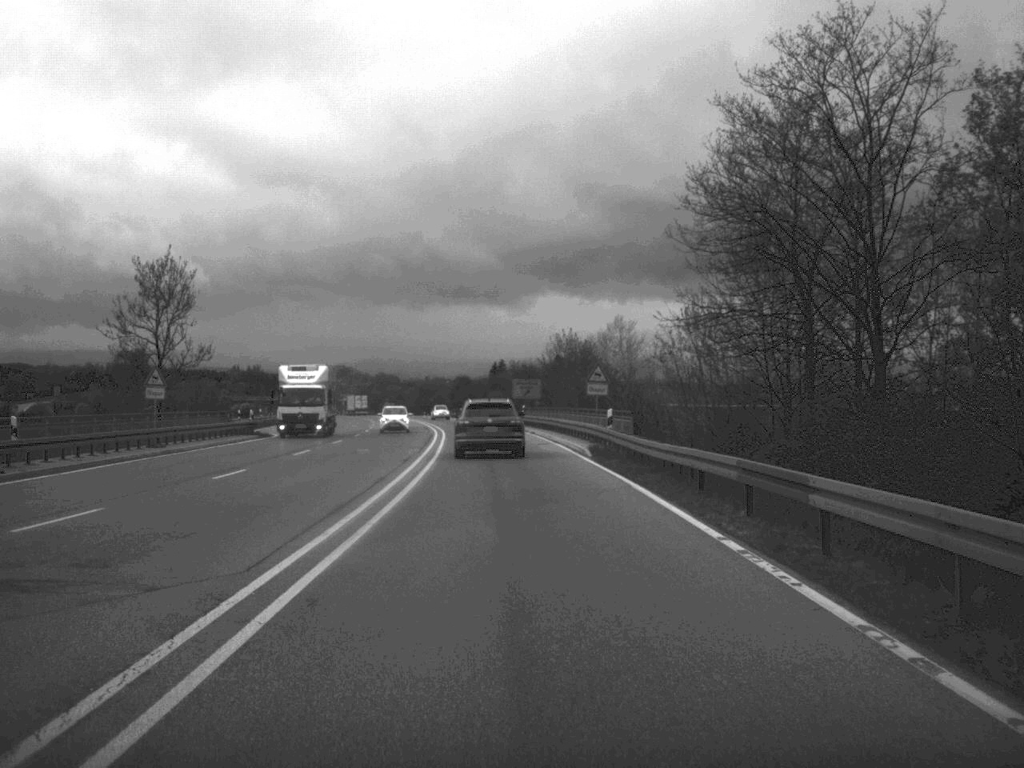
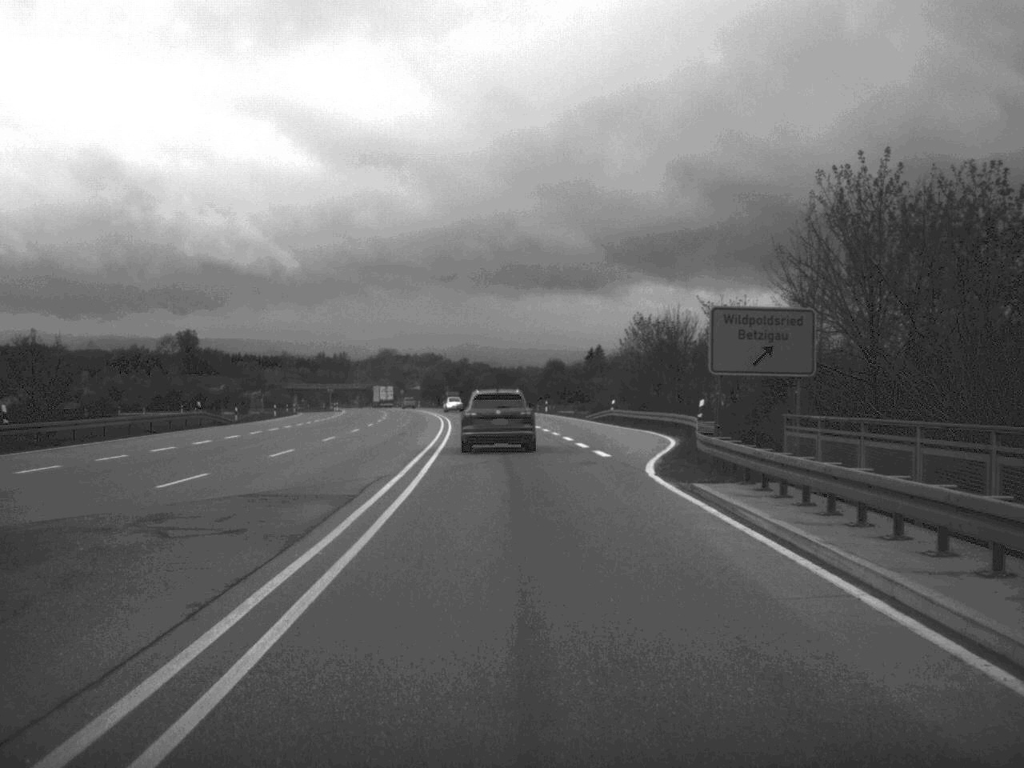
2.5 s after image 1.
(-2.6, +64.6) m; -4°
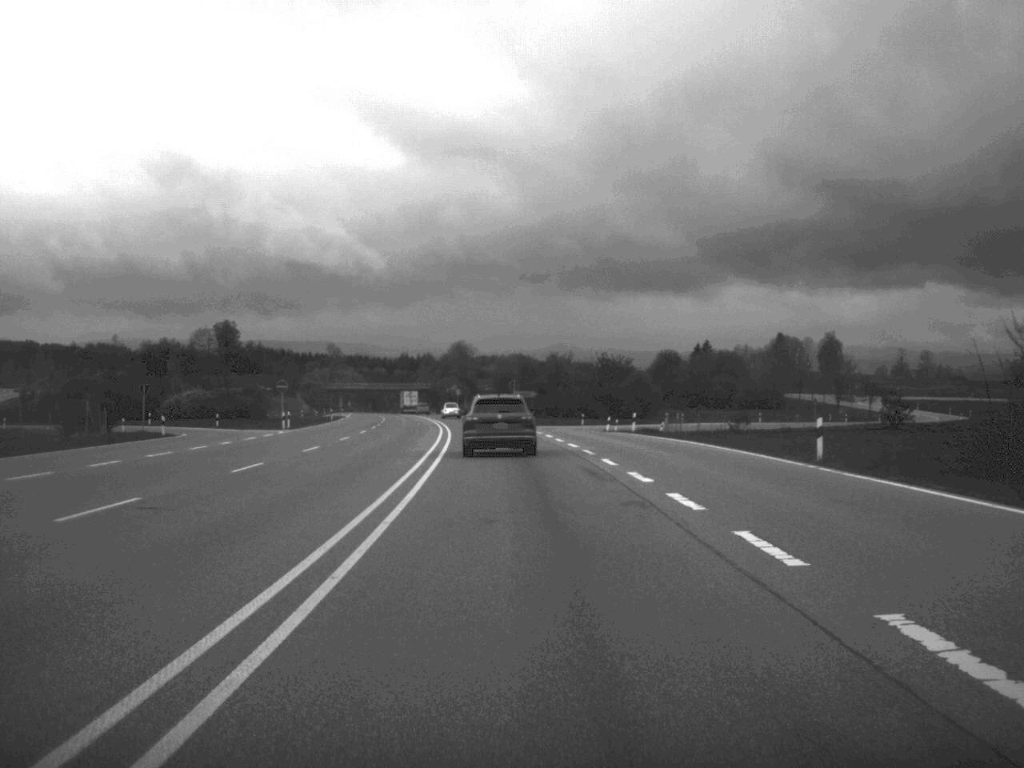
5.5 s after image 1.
(-3.0, +76.5) m; -4°
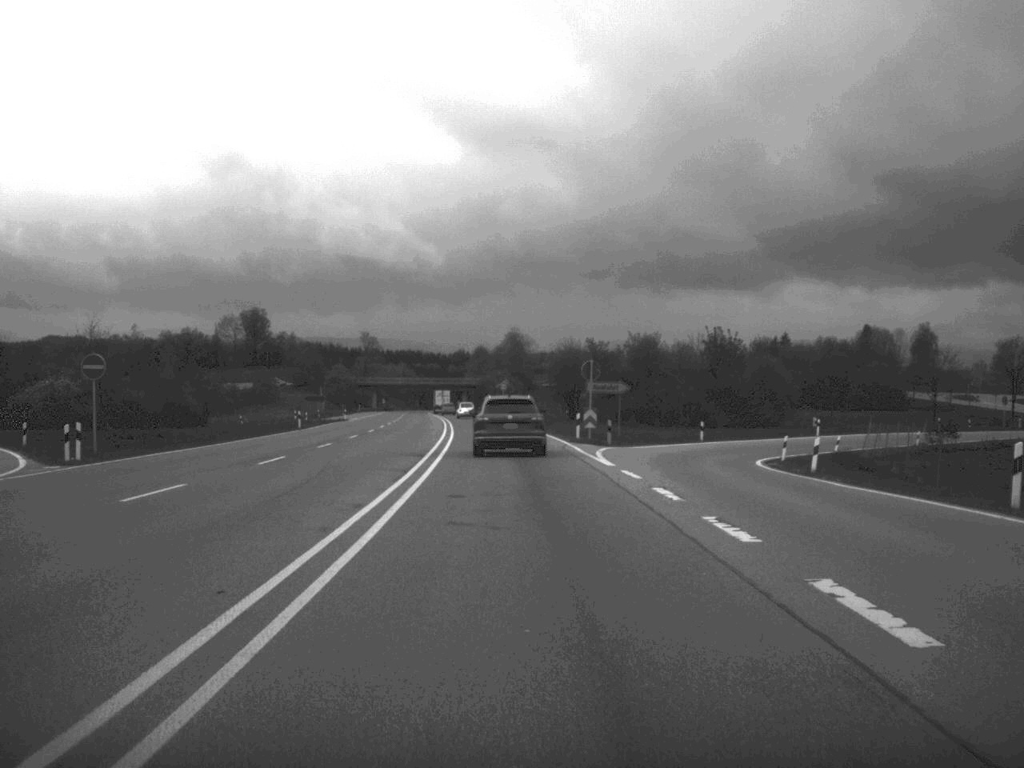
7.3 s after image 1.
(-1.0, +44.1) m; -3°
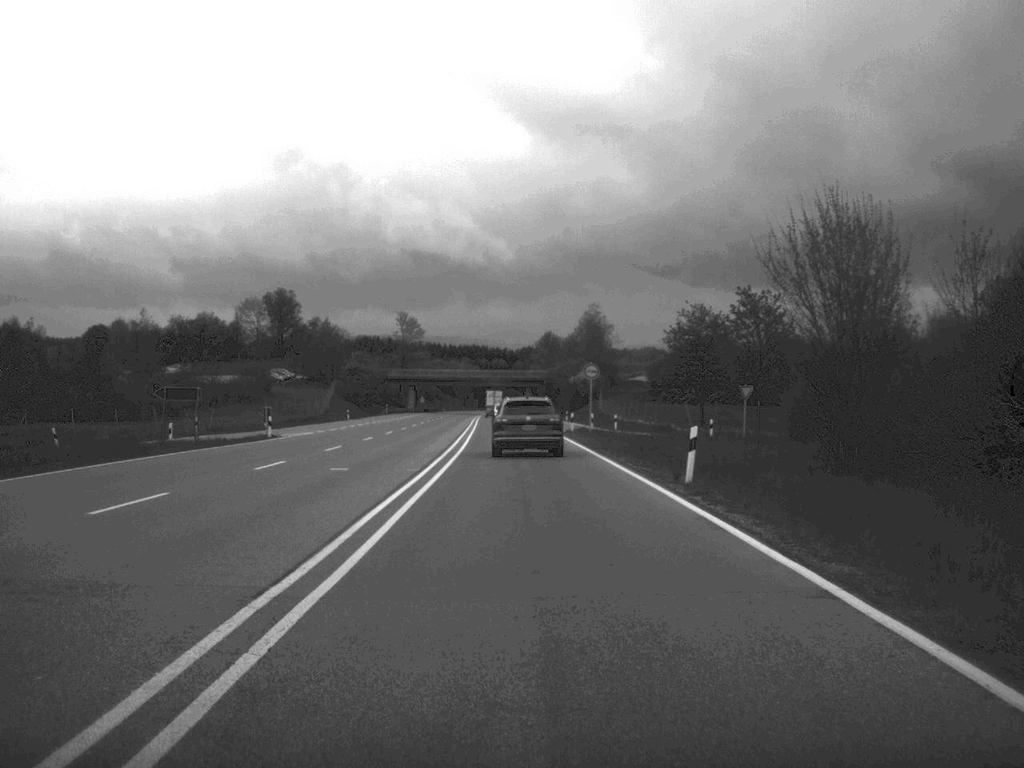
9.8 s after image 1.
(-1.9, +61.2) m; -3°
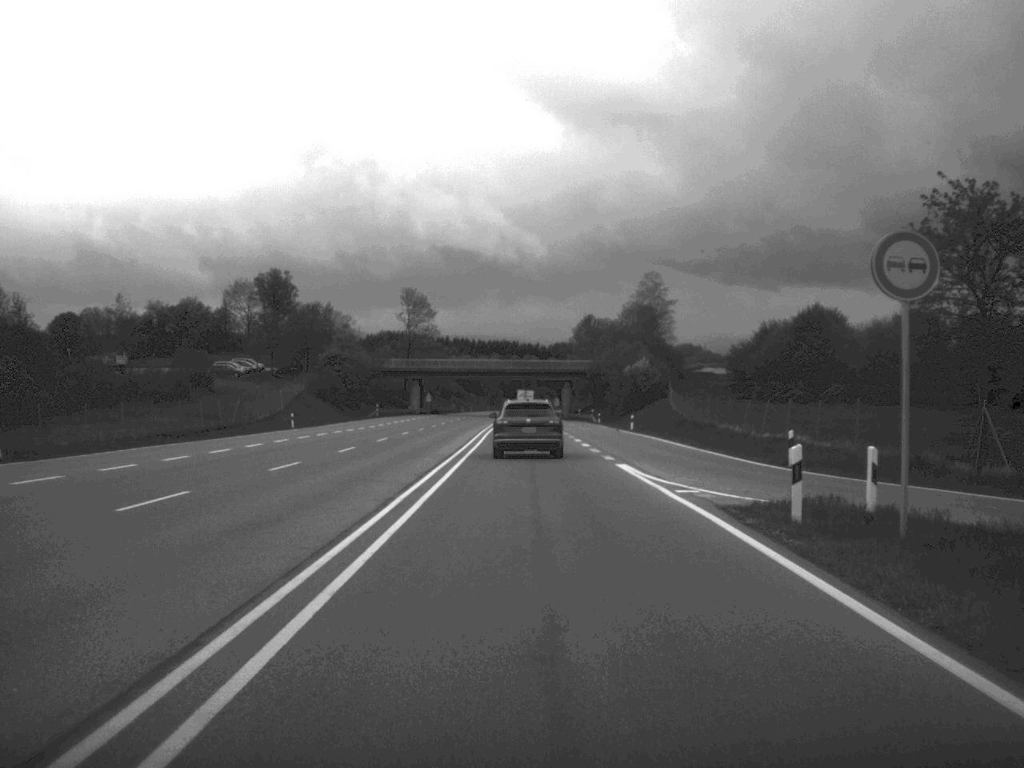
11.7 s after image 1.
(-0.6, +46.8) m; -2°
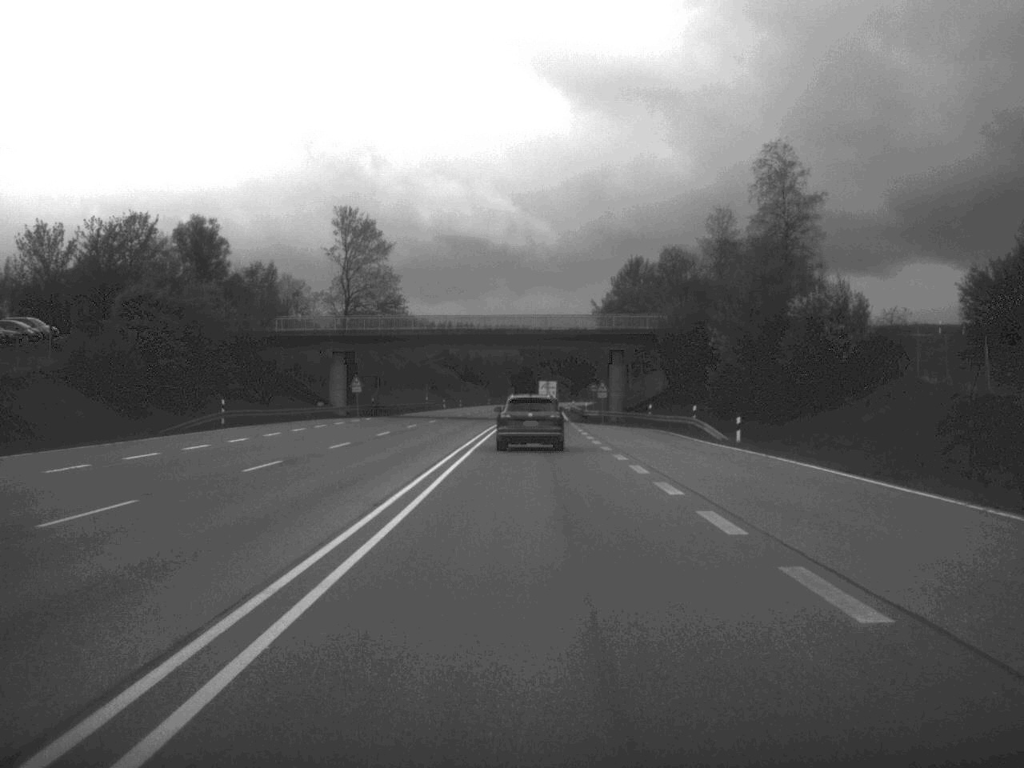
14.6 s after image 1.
(-0.4, +73.7) m; -1°
